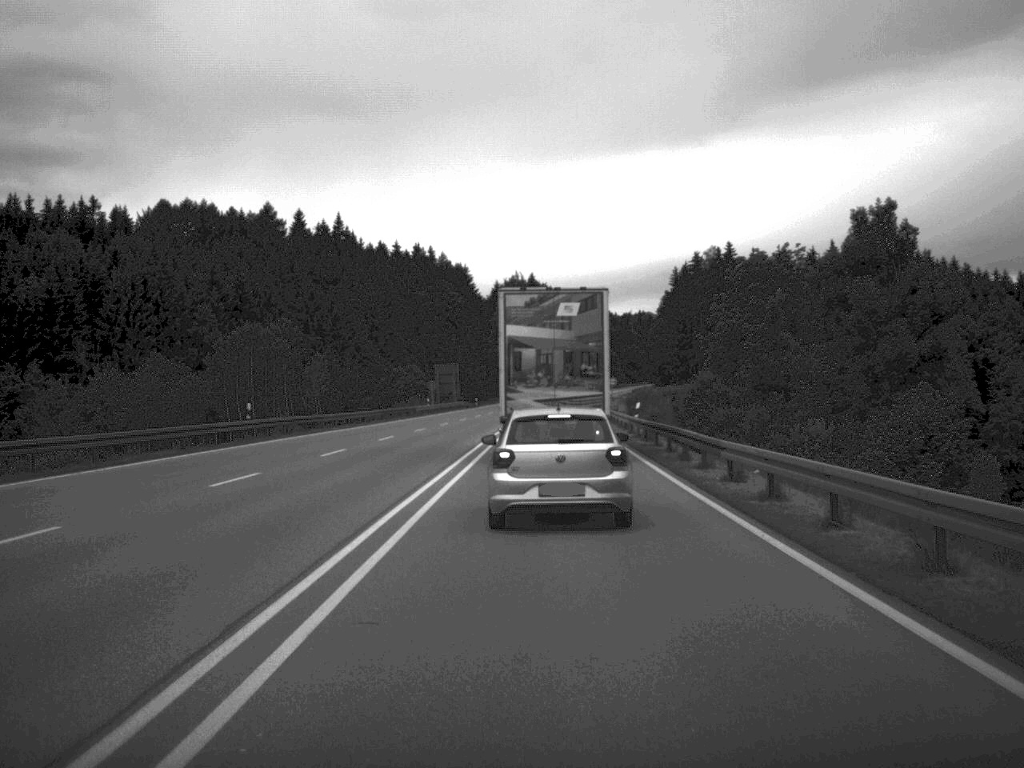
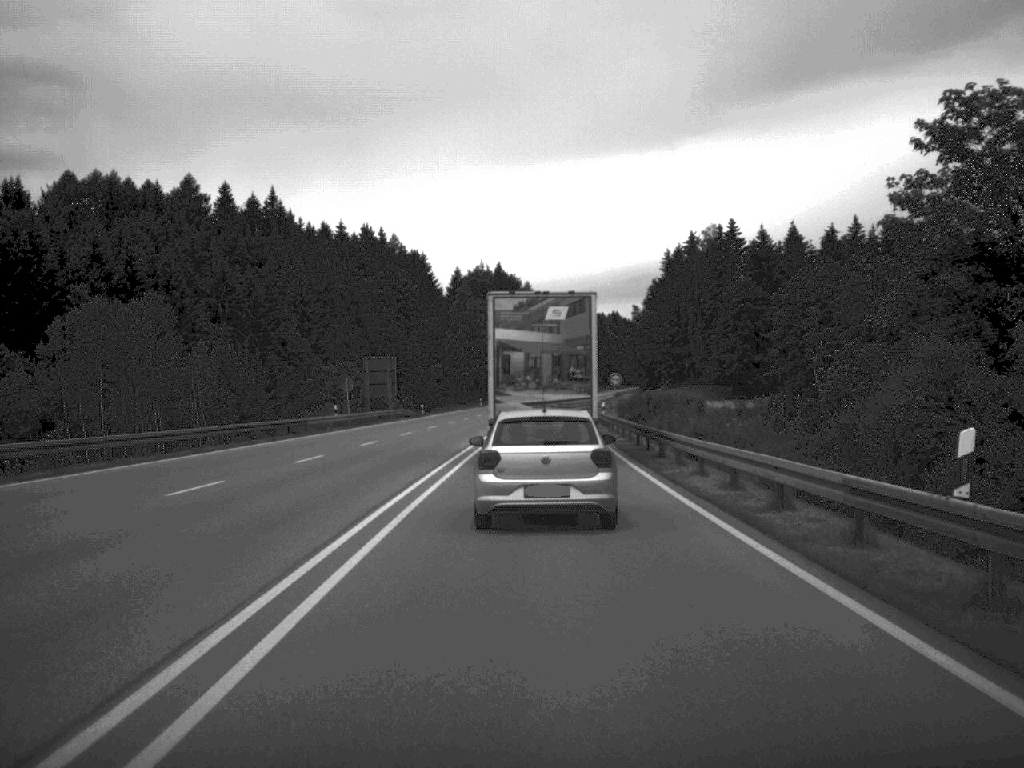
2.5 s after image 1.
(+0.4, +37.2) m; +1°
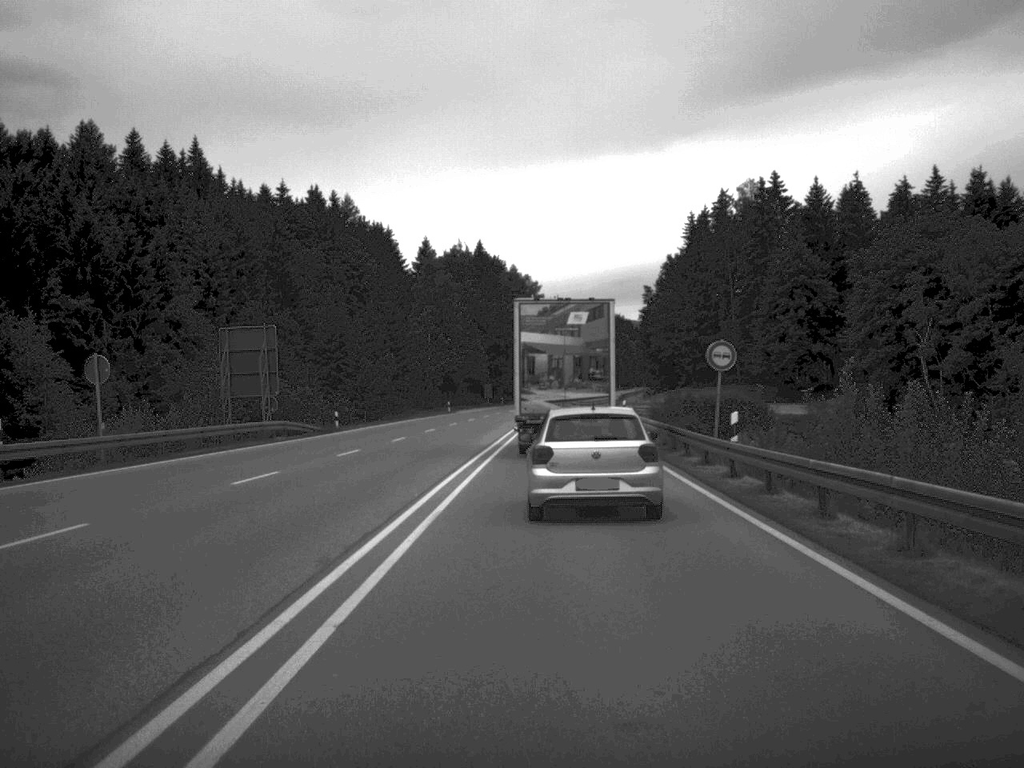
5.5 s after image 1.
(-0.1, +44.3) m; 0°
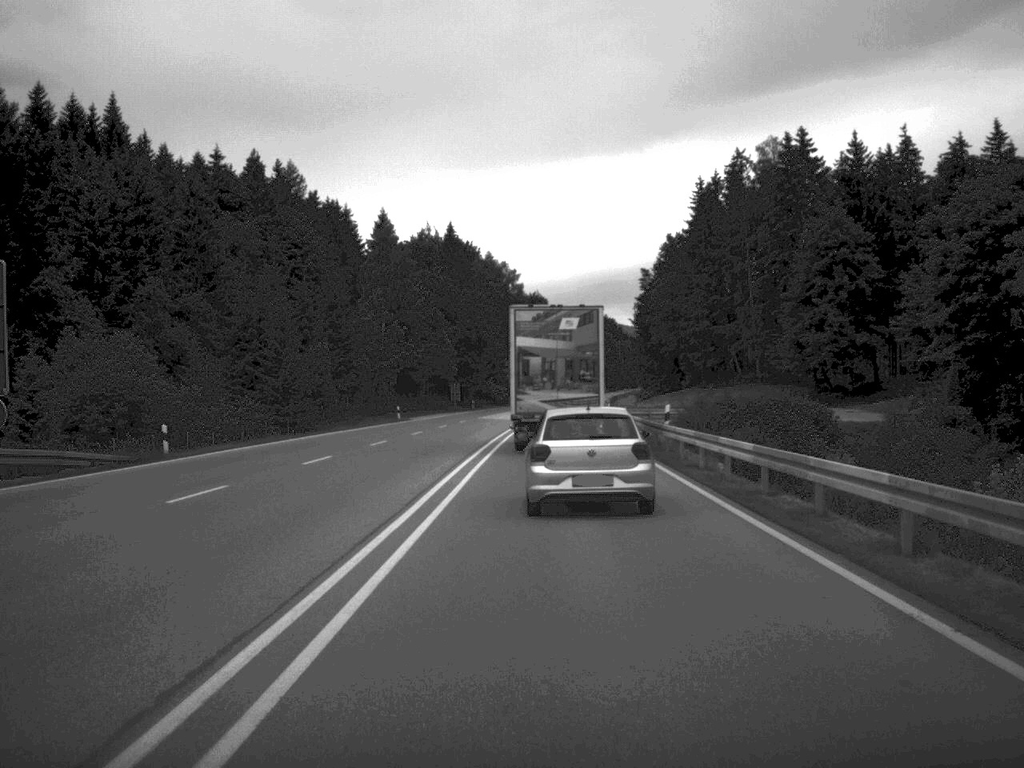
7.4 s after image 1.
(+0.3, +27.5) m; +1°
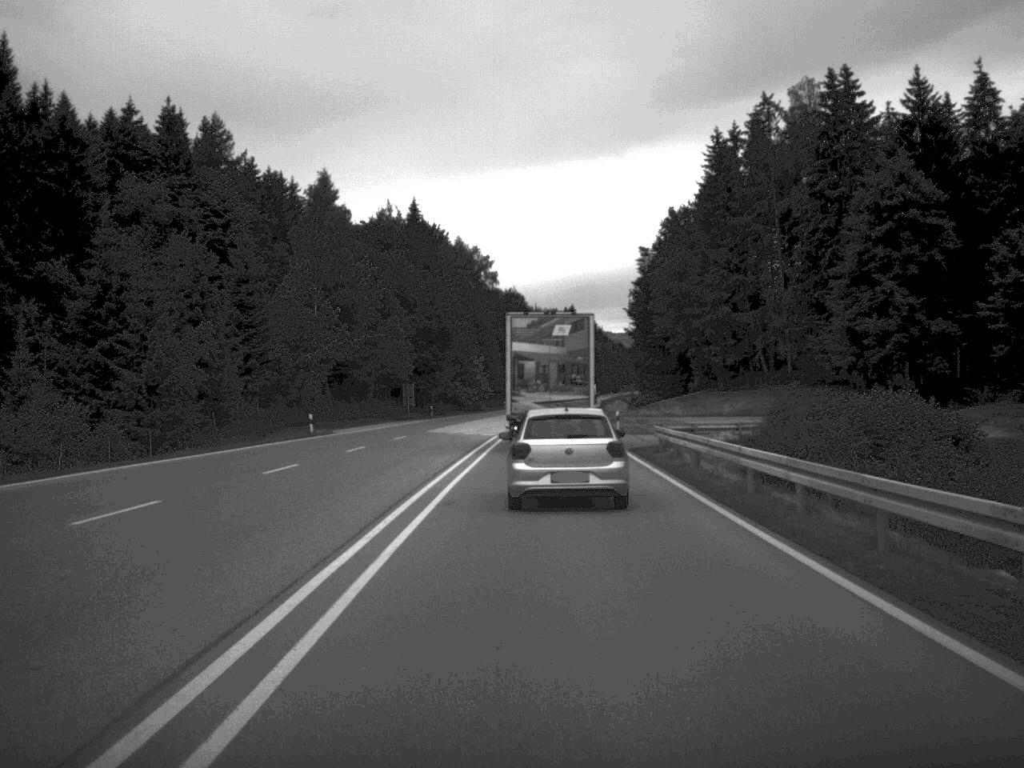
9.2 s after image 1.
(+0.2, +27.2) m; +1°
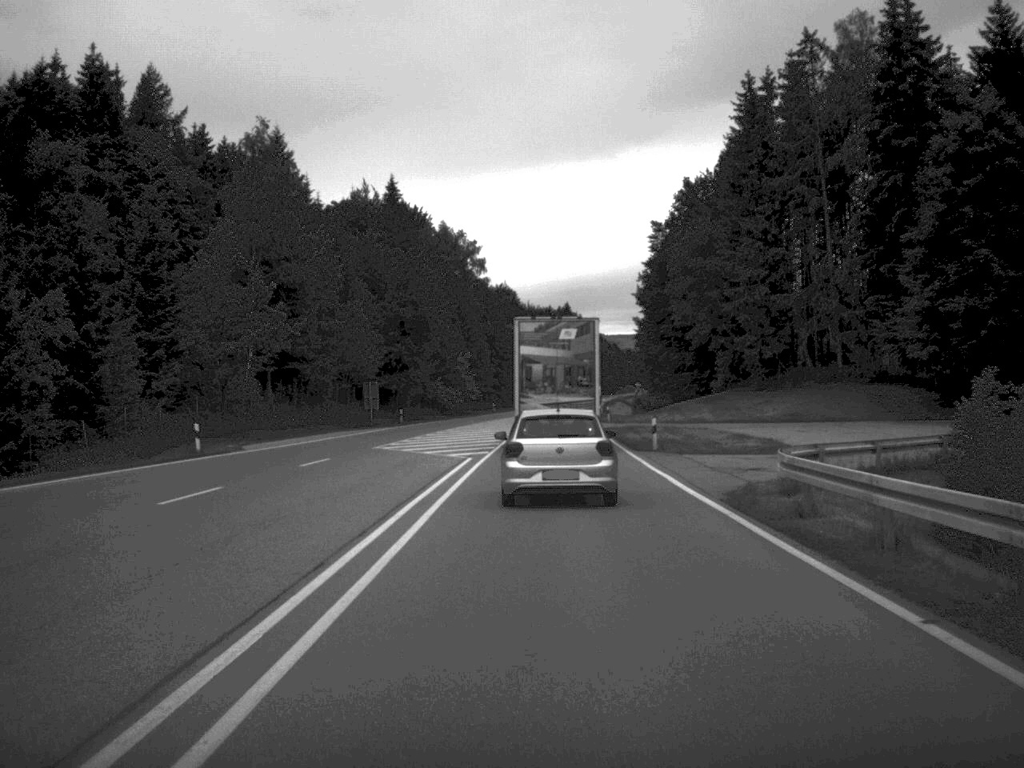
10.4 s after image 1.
(0.0, +19.8) m; 0°
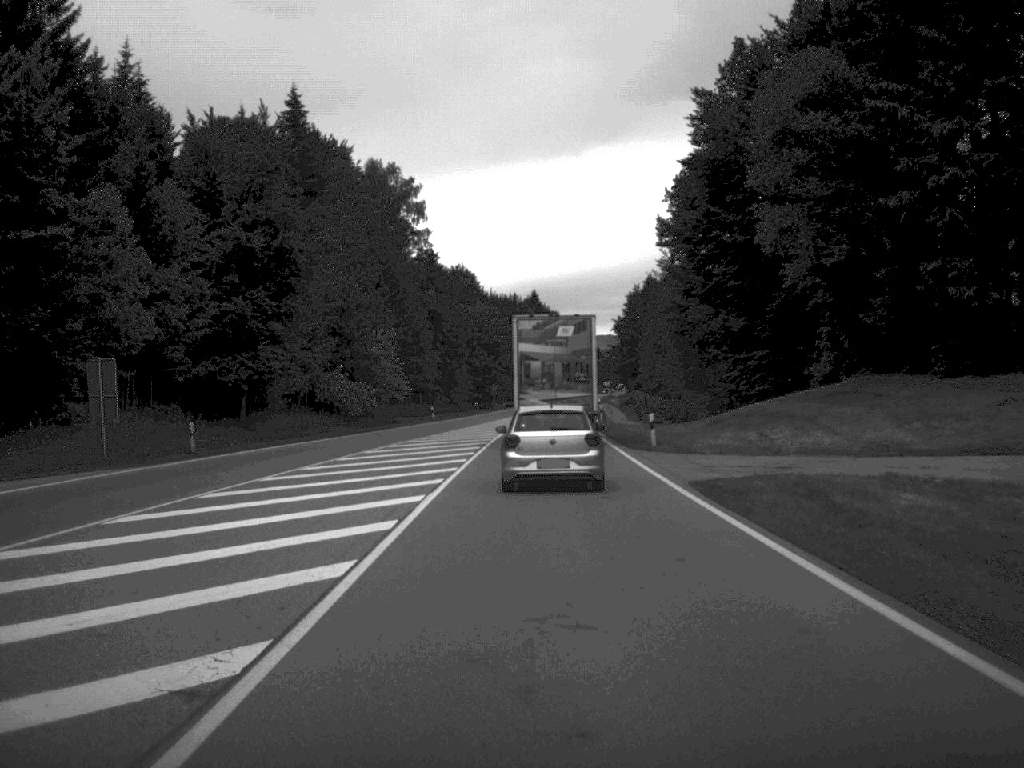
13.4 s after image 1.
(+0.6, +46.8) m; +1°
